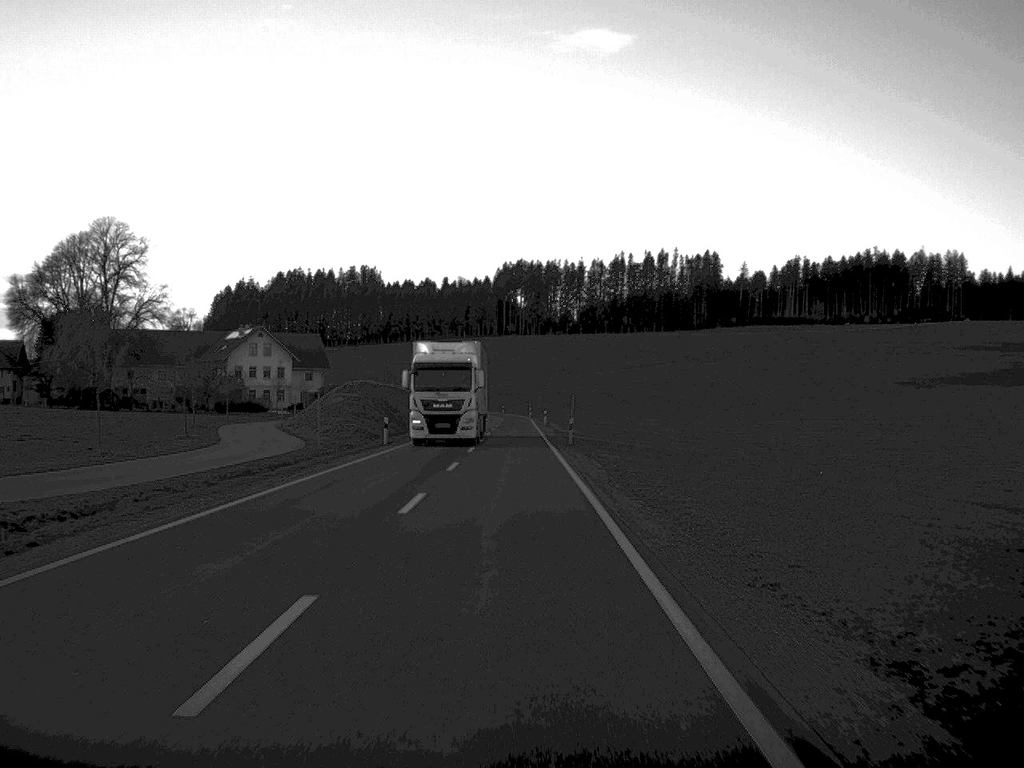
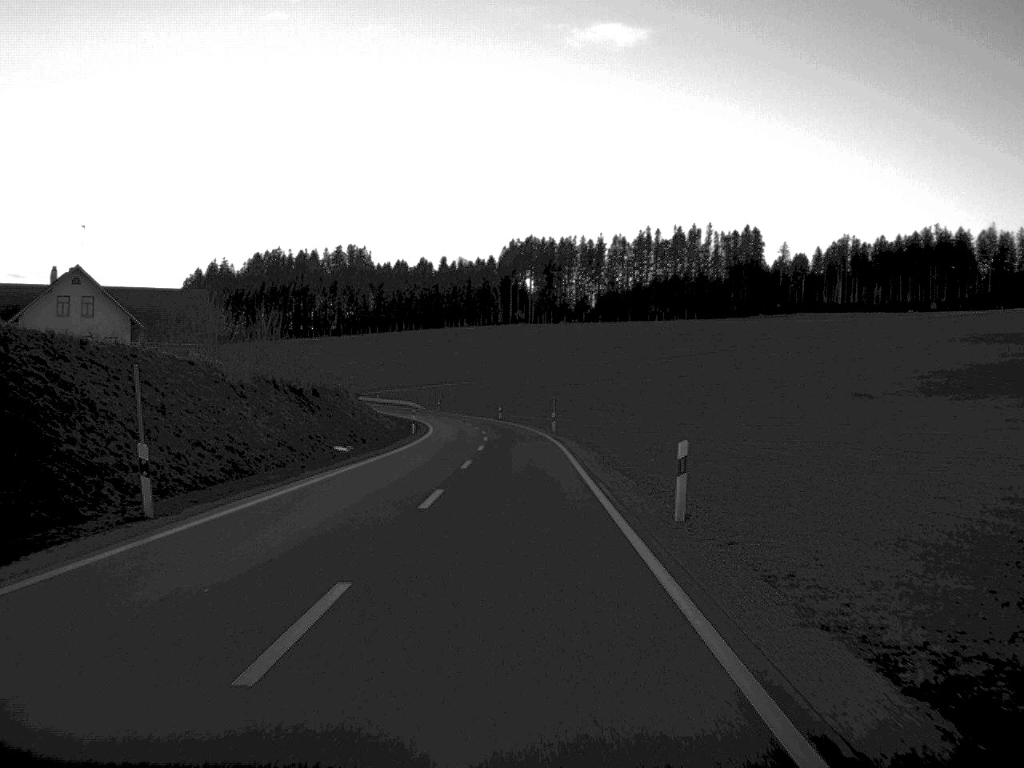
(-0.6, +82.6) m; -1°
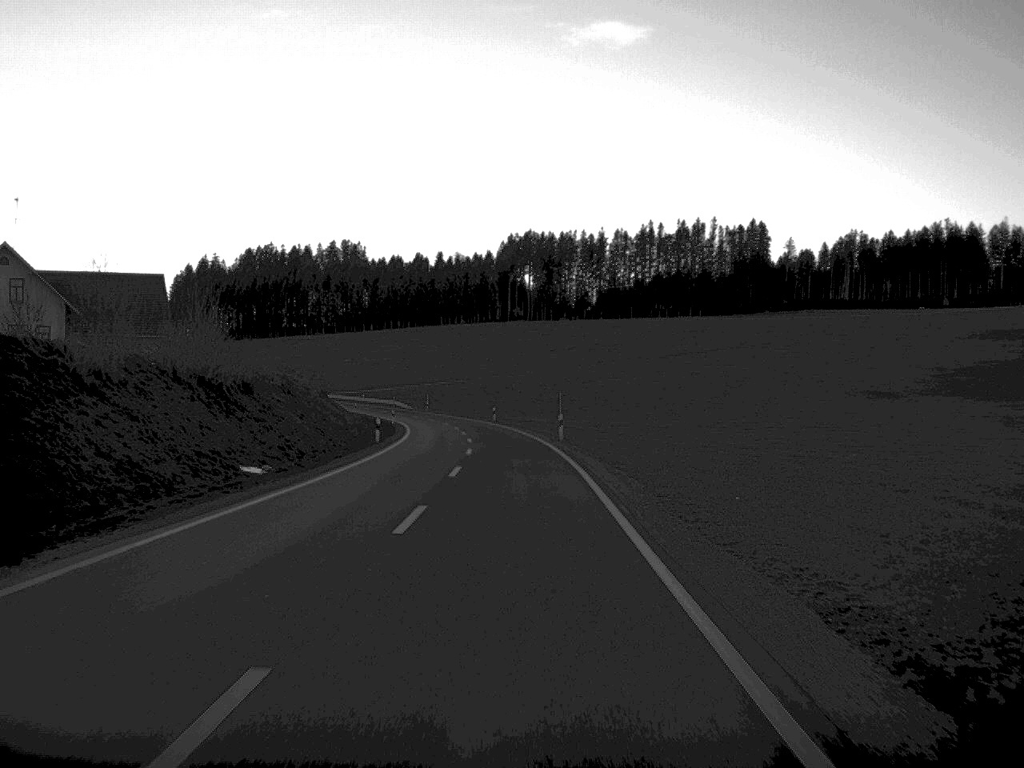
(0.0, +15.6) m; 0°
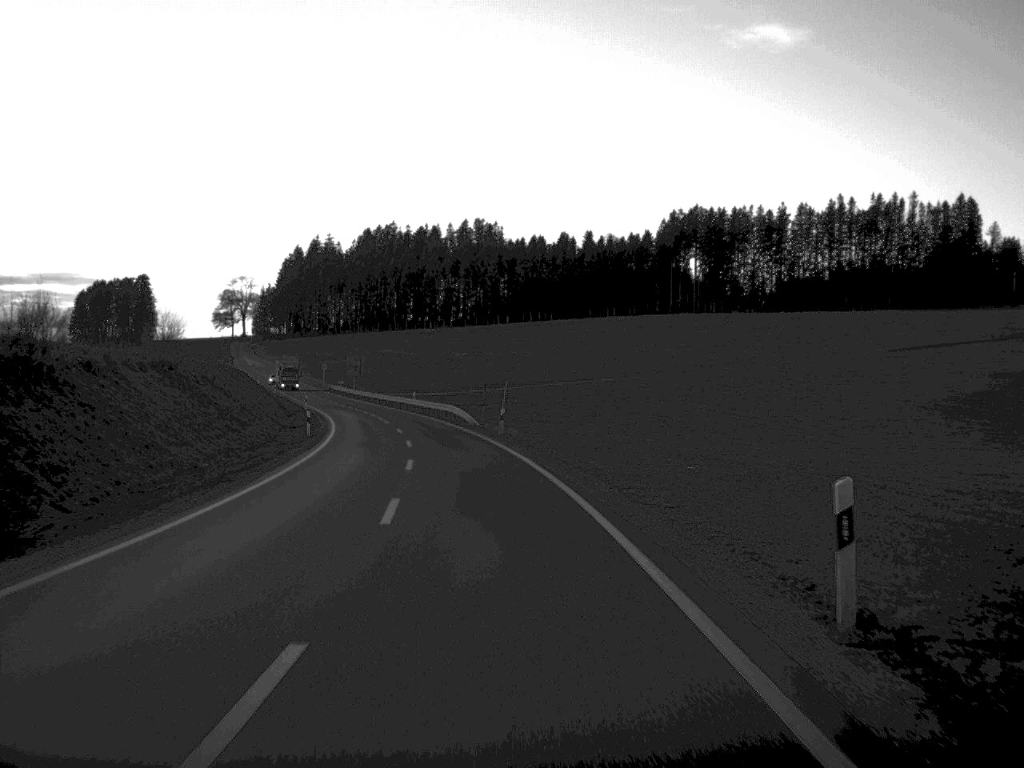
(-3.5, +82.5) m; -7°
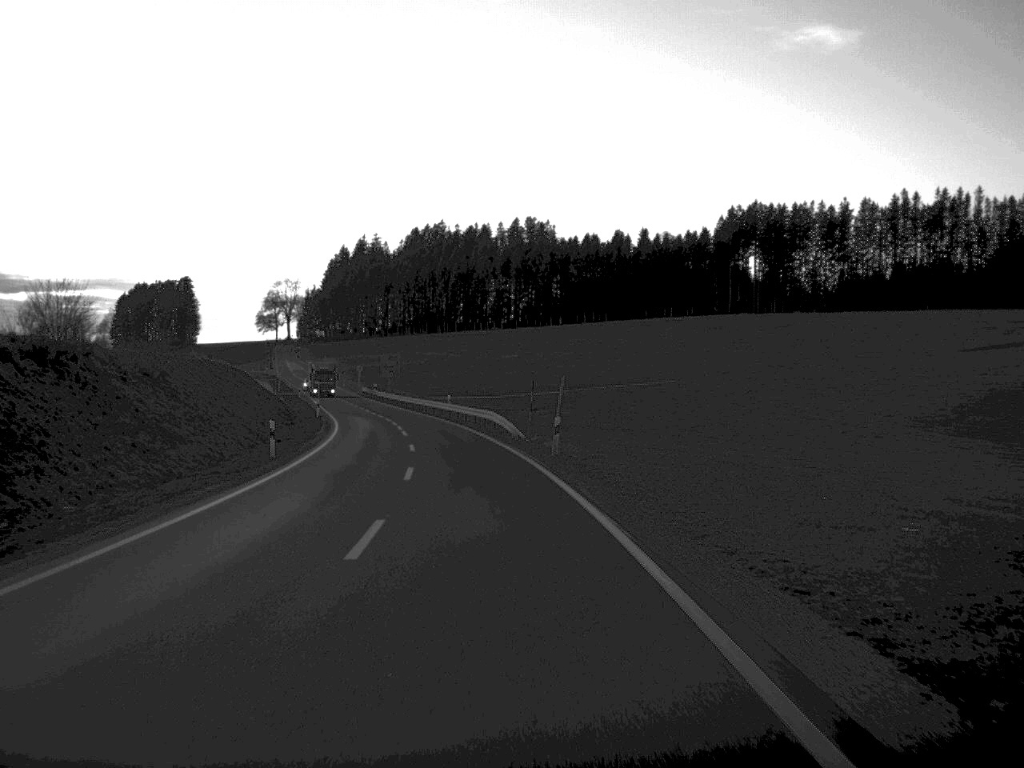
(-0.3, +15.6) m; -2°
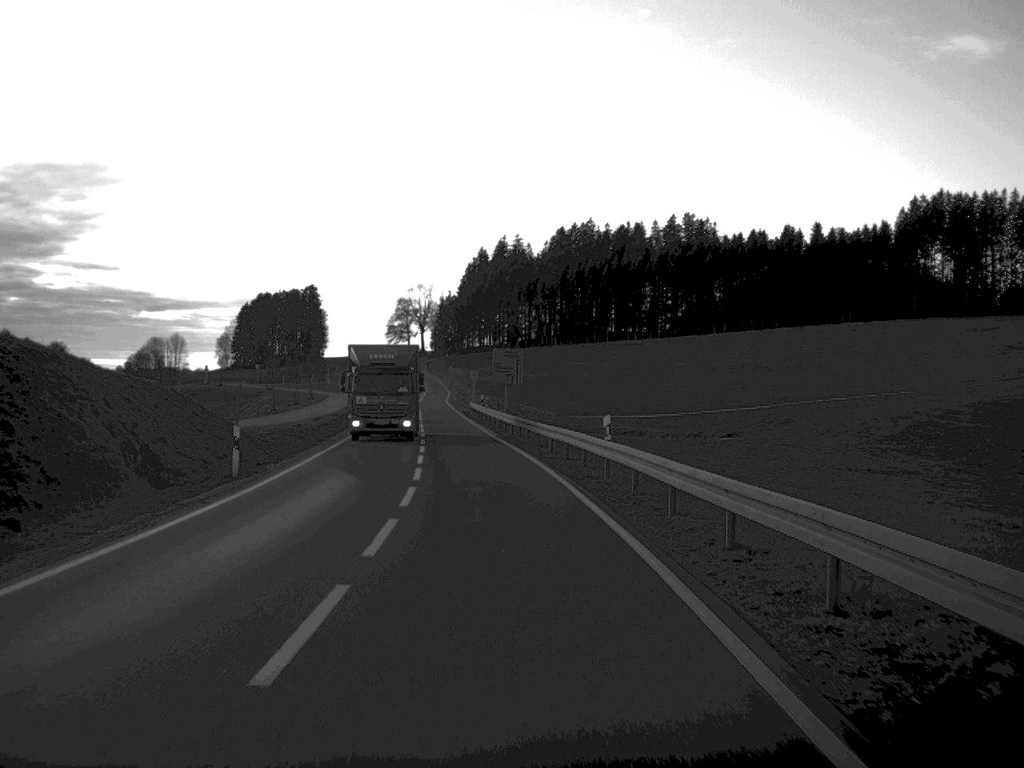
(-3.0, +47.4) m; -7°
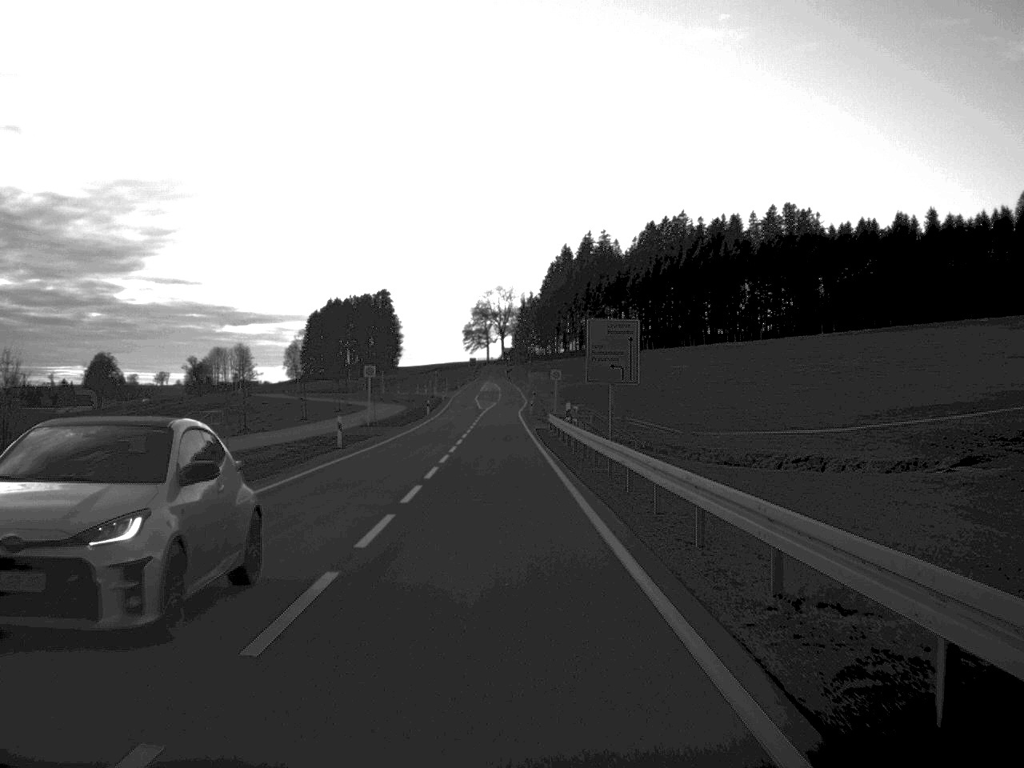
(-1.2, +35.0) m; -4°
